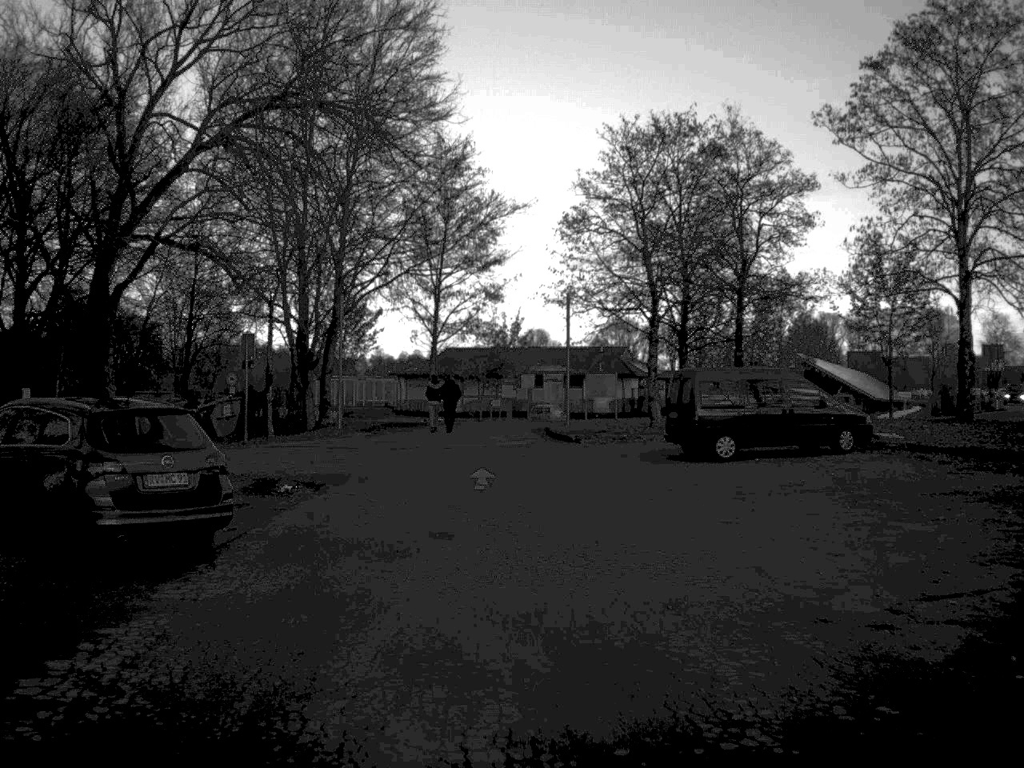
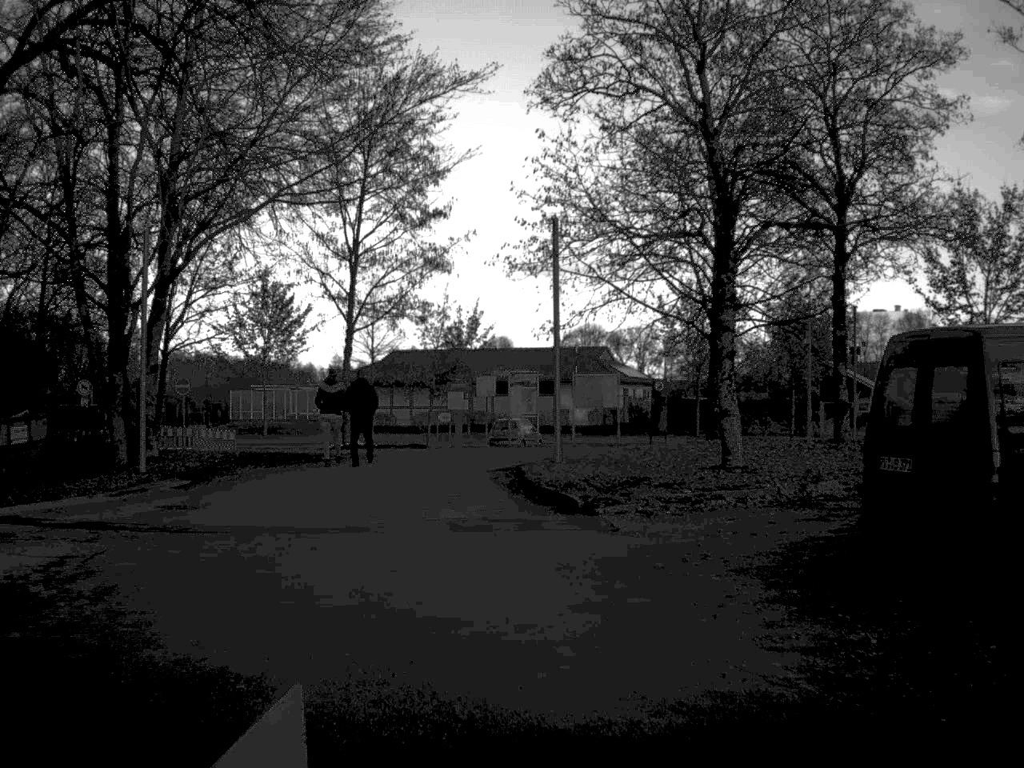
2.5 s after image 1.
(+0.1, +18.1) m; +1°
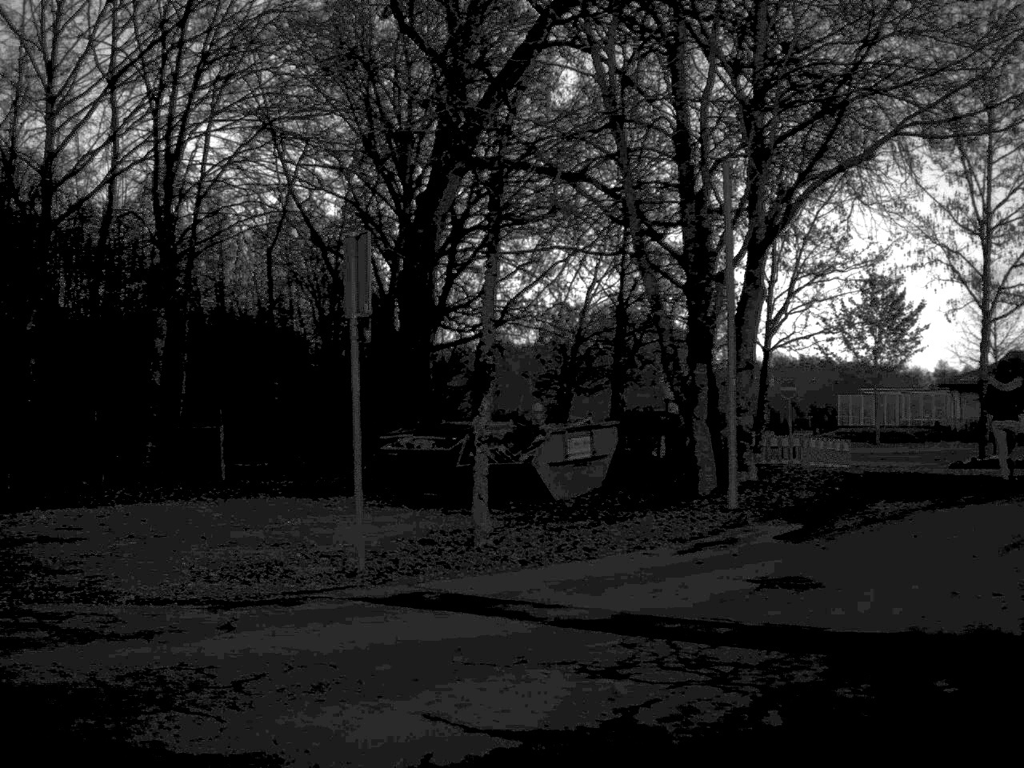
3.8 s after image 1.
(-1.1, +6.7) m; -28°
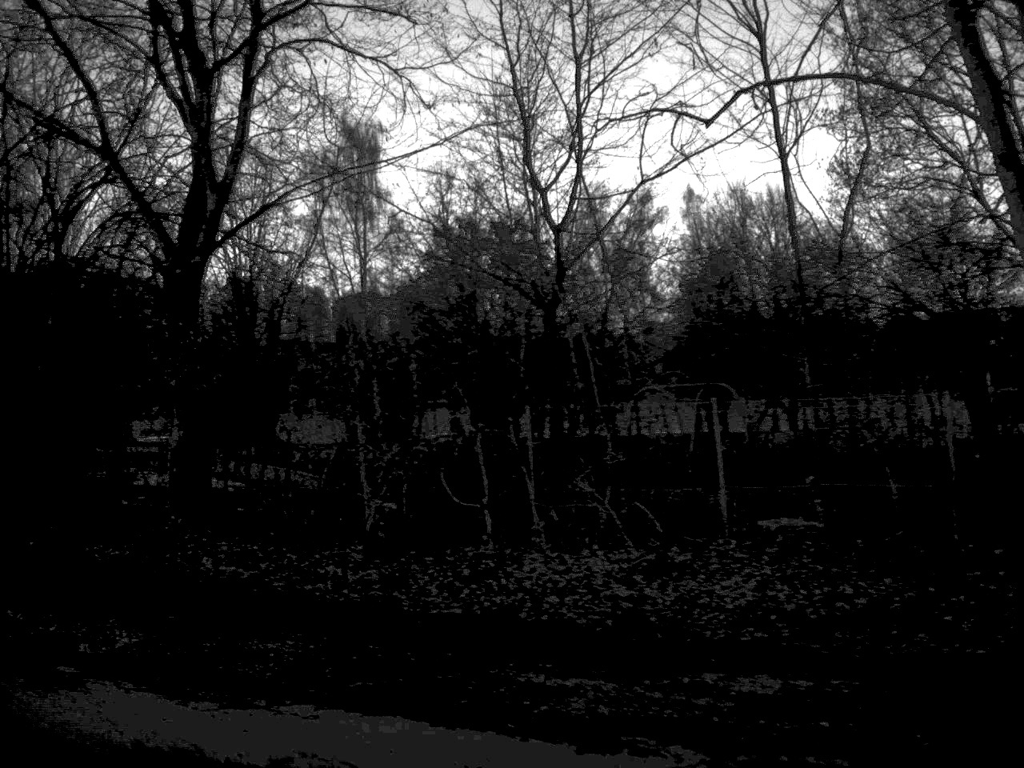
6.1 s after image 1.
(-7.0, +6.2) m; -96°
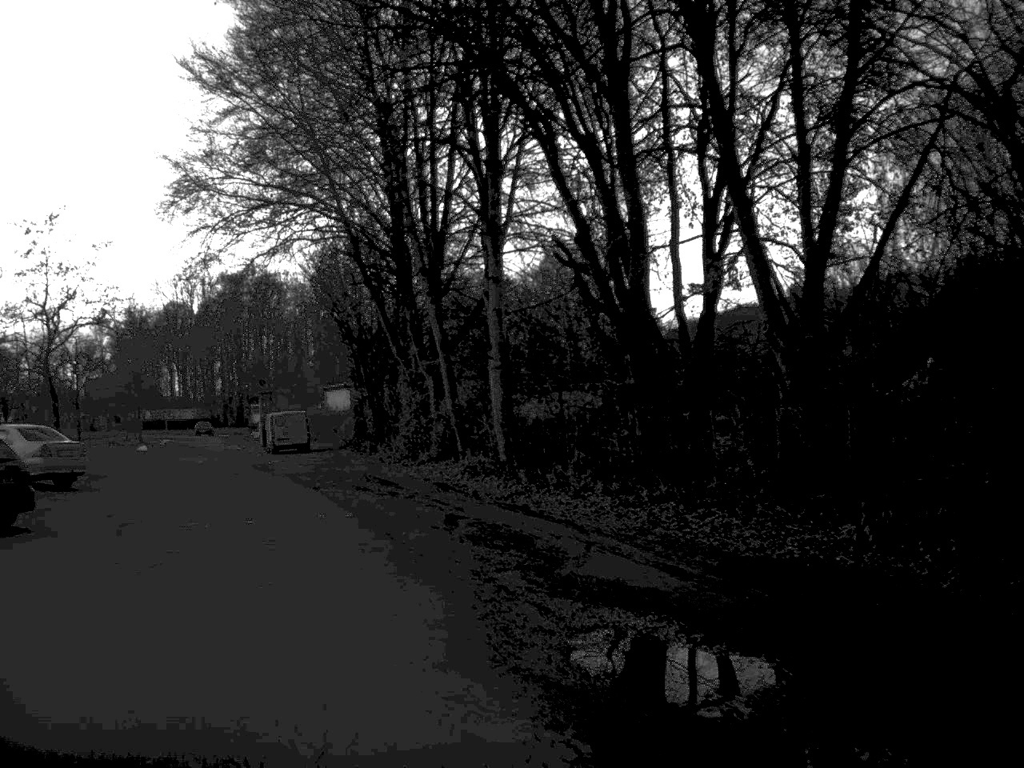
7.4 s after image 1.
(-3.2, +6.6) m; -44°
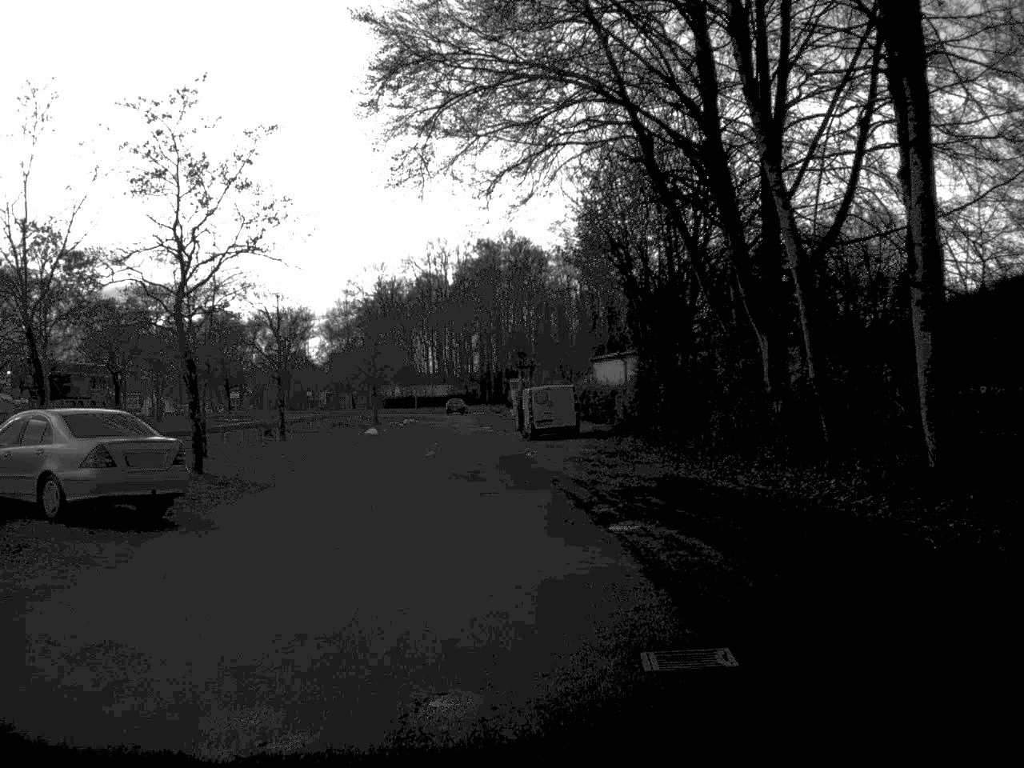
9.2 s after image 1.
(-2.1, +12.9) m; -11°
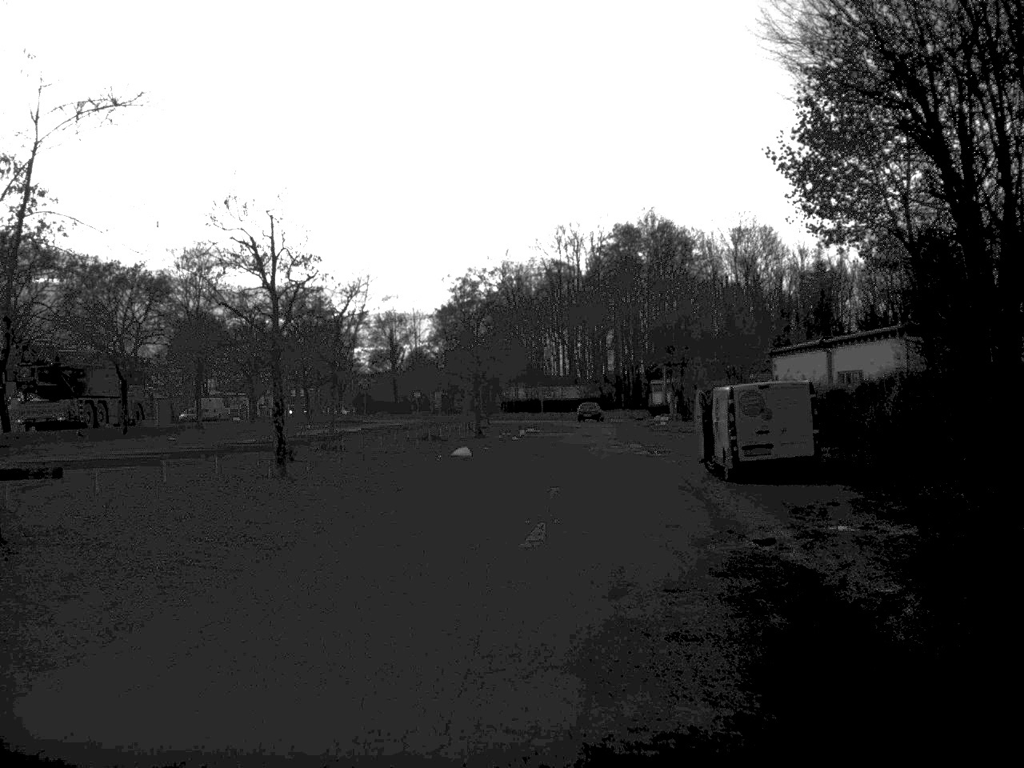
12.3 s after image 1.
(-1.2, +21.2) m; -6°
